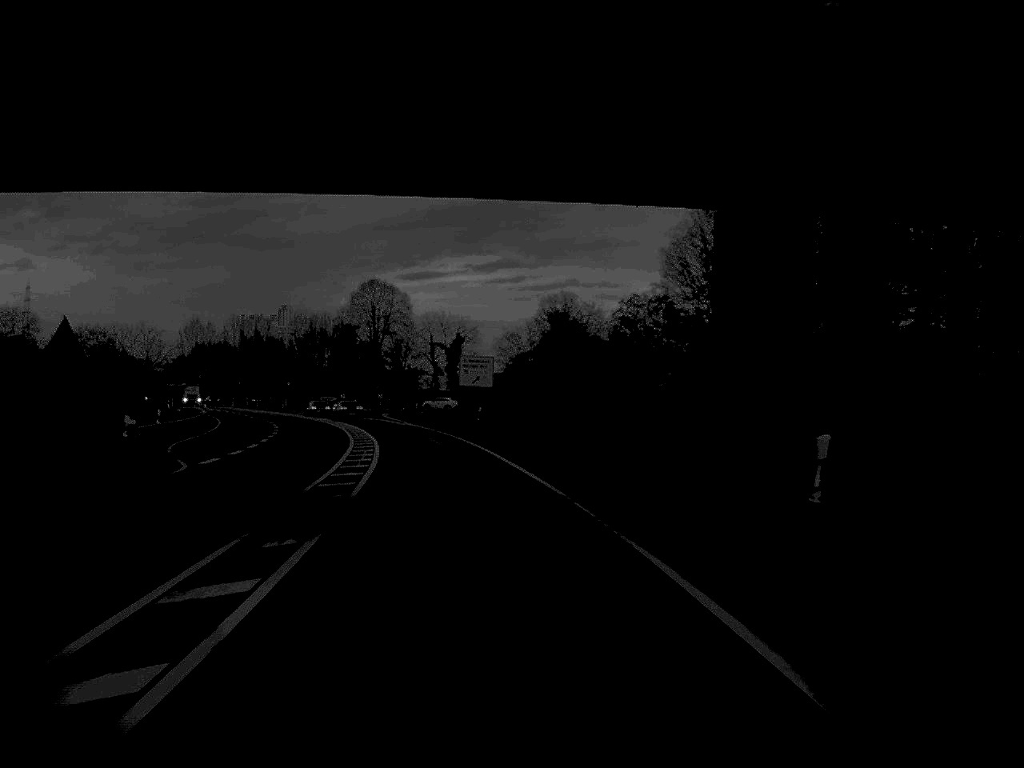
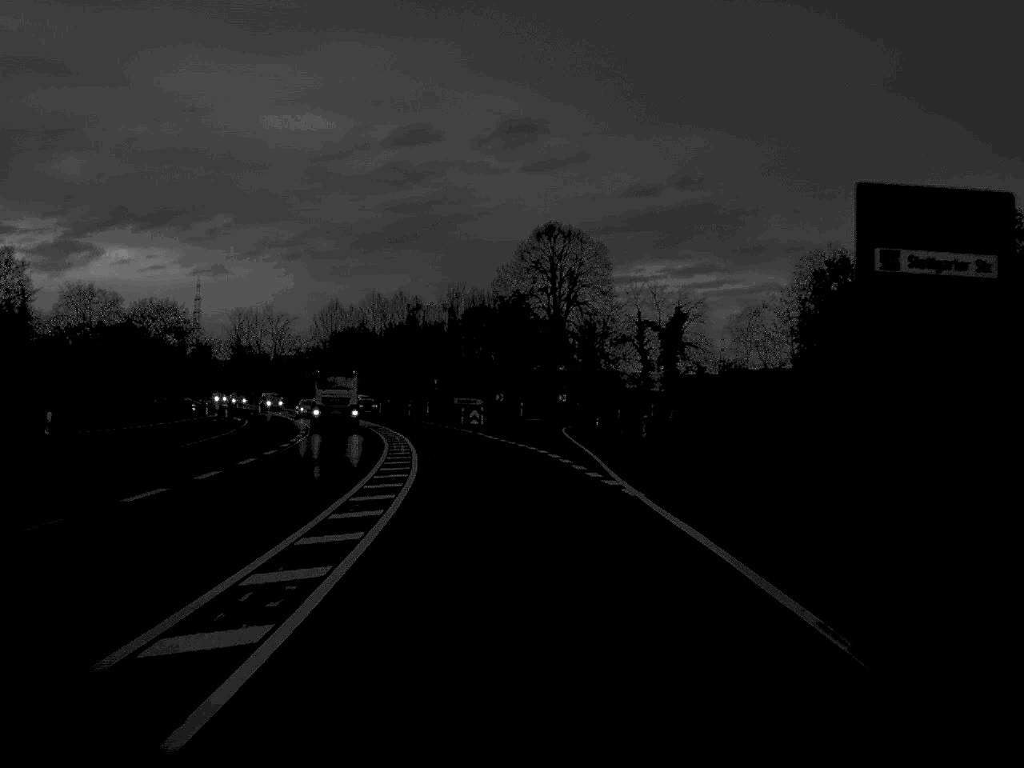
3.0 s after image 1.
(-4.8, +55.3) m; -9°
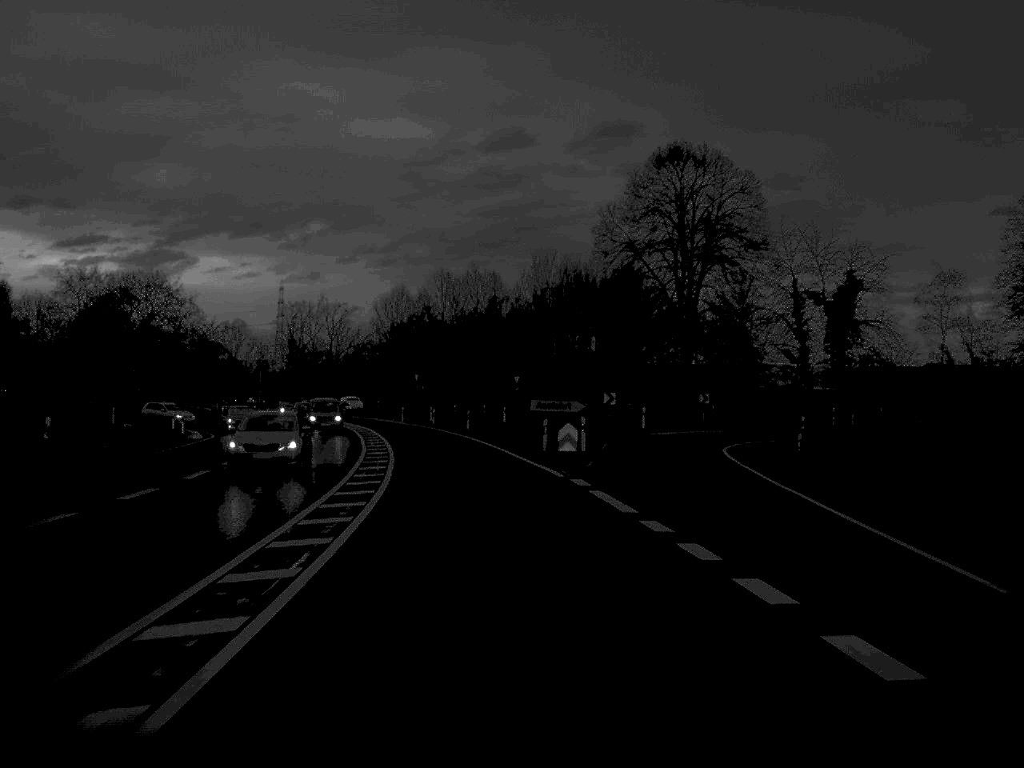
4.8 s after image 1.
(-1.2, +34.9) m; -4°
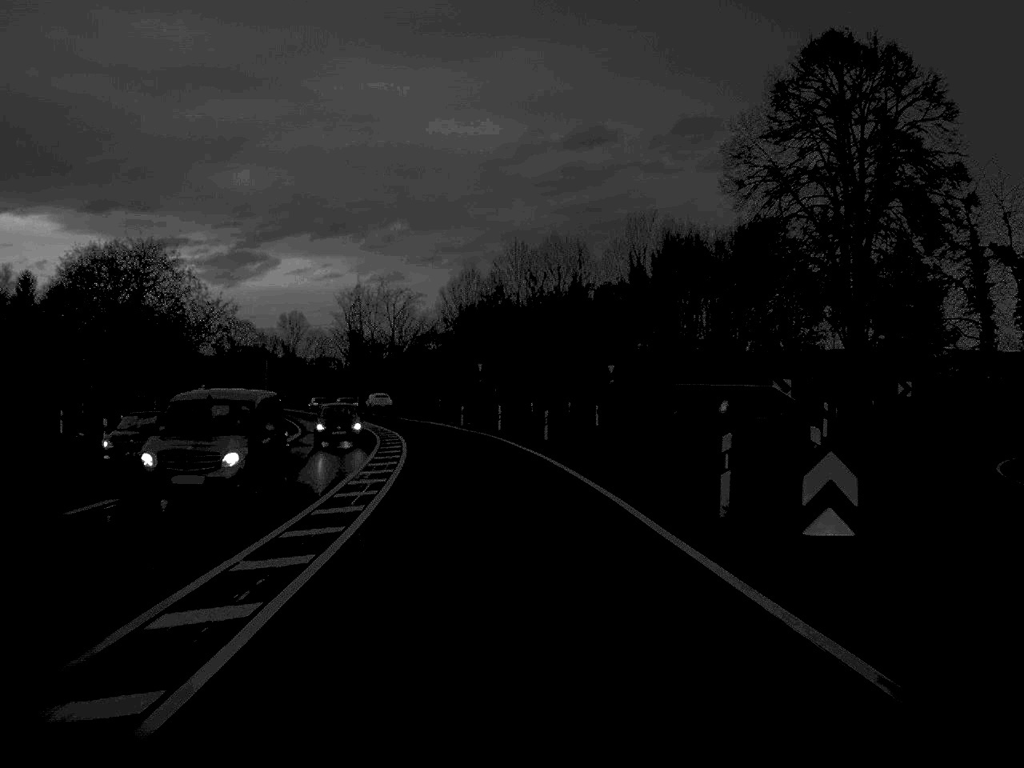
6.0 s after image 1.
(-0.7, +22.4) m; -4°
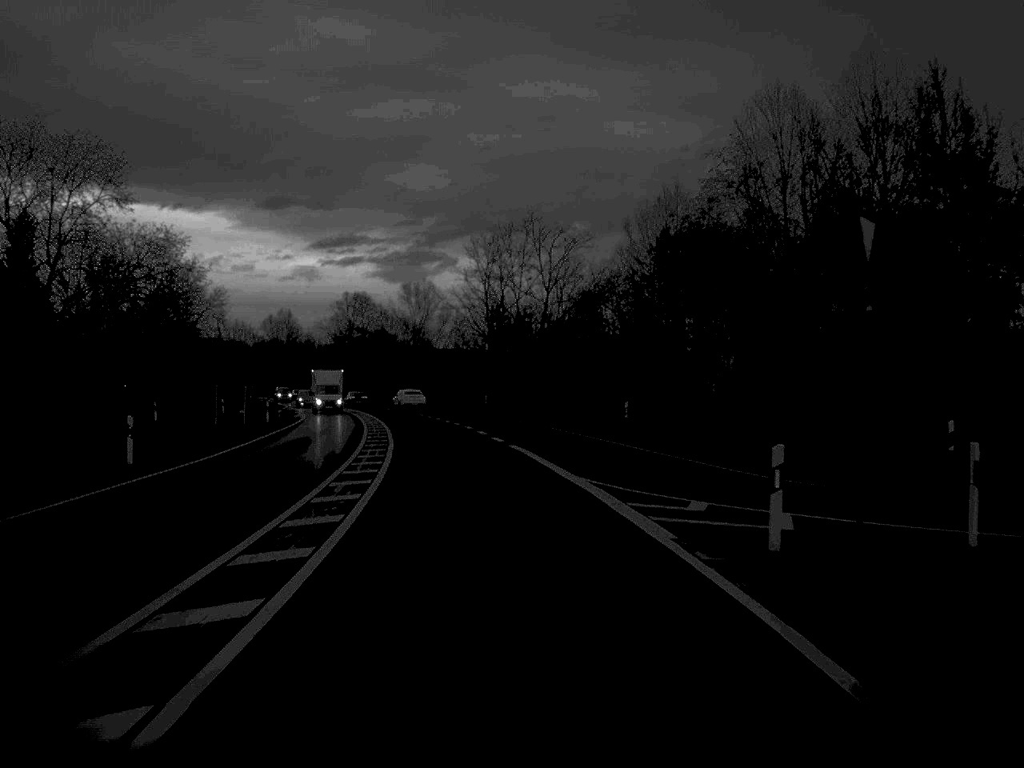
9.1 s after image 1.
(-4.0, +57.6) m; -8°
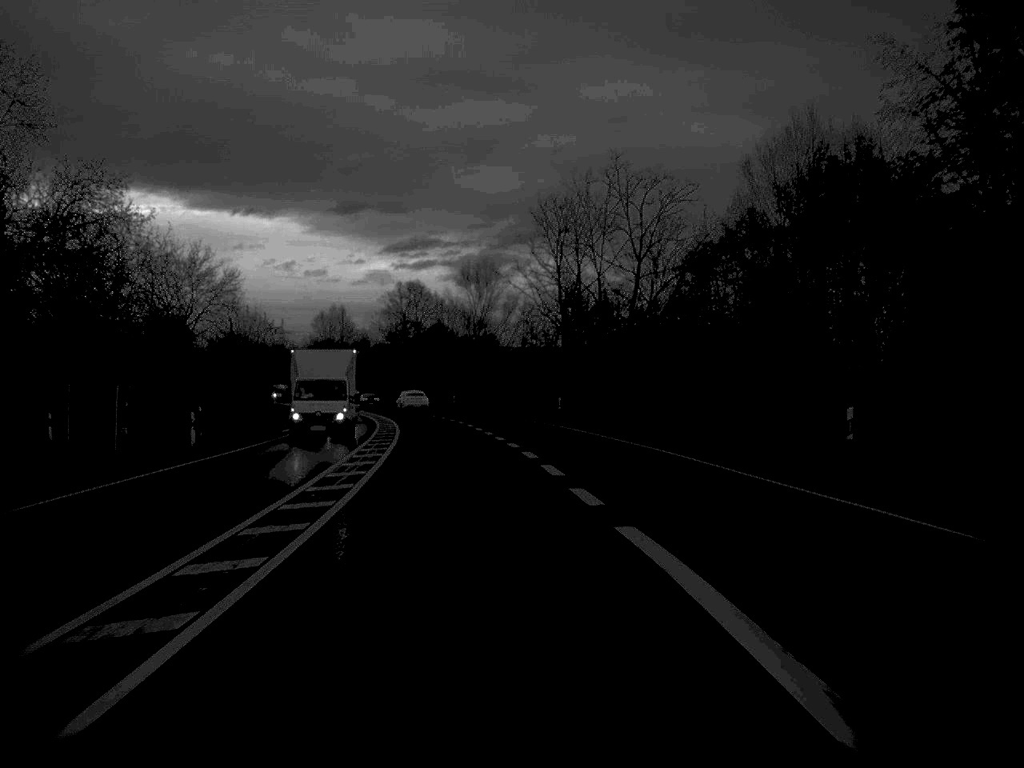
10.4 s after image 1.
(-0.7, +23.9) m; -3°
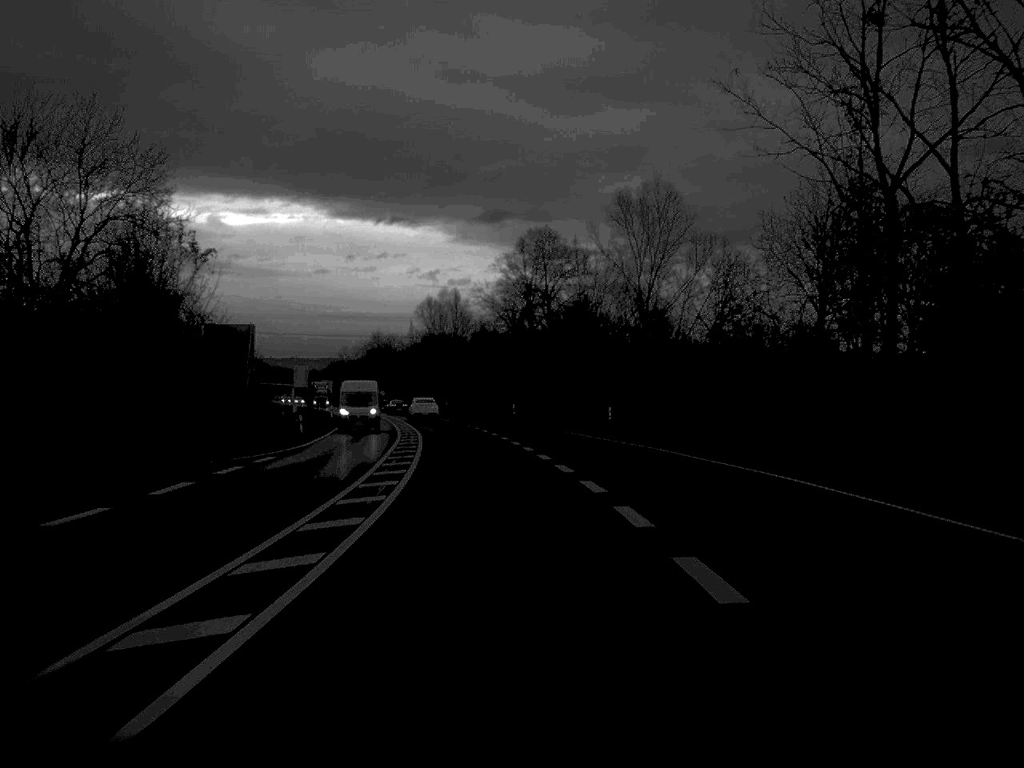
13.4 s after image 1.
(-3.5, +55.5) m; -6°
